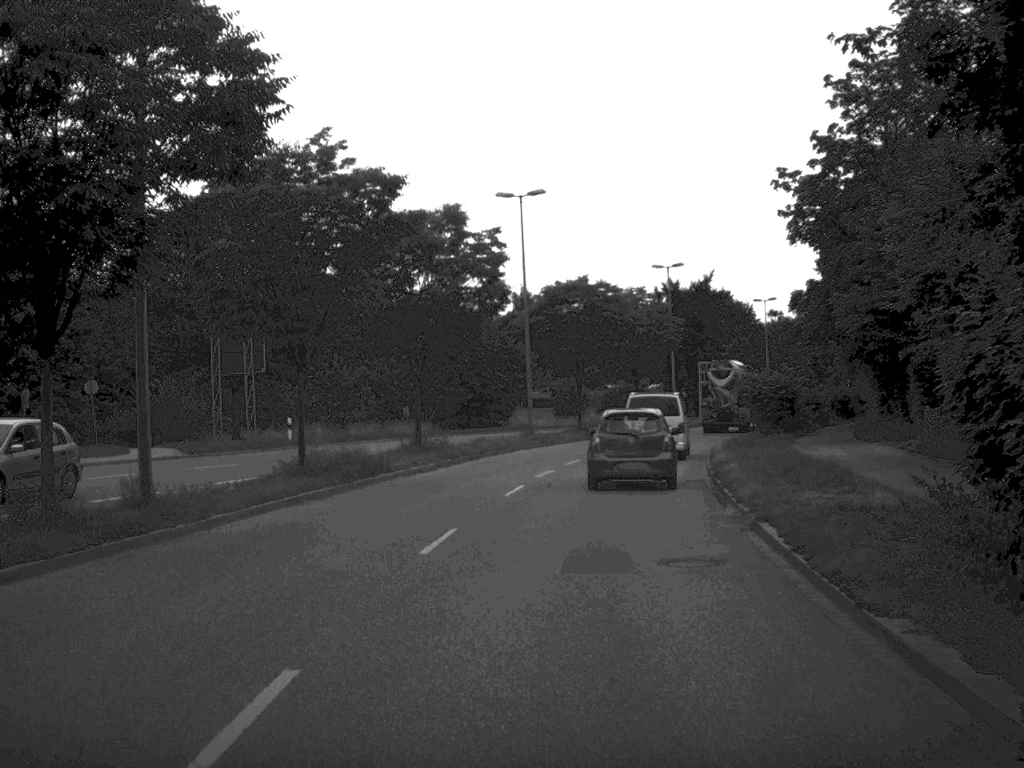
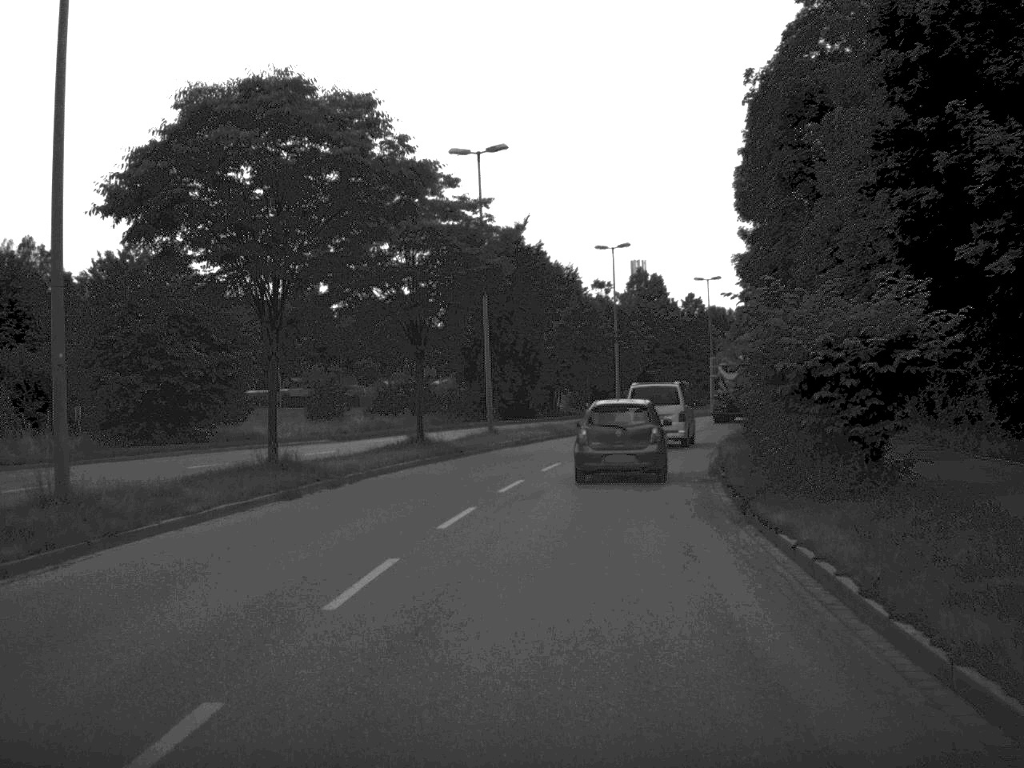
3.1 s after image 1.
(+2.9, +36.5) m; +10°
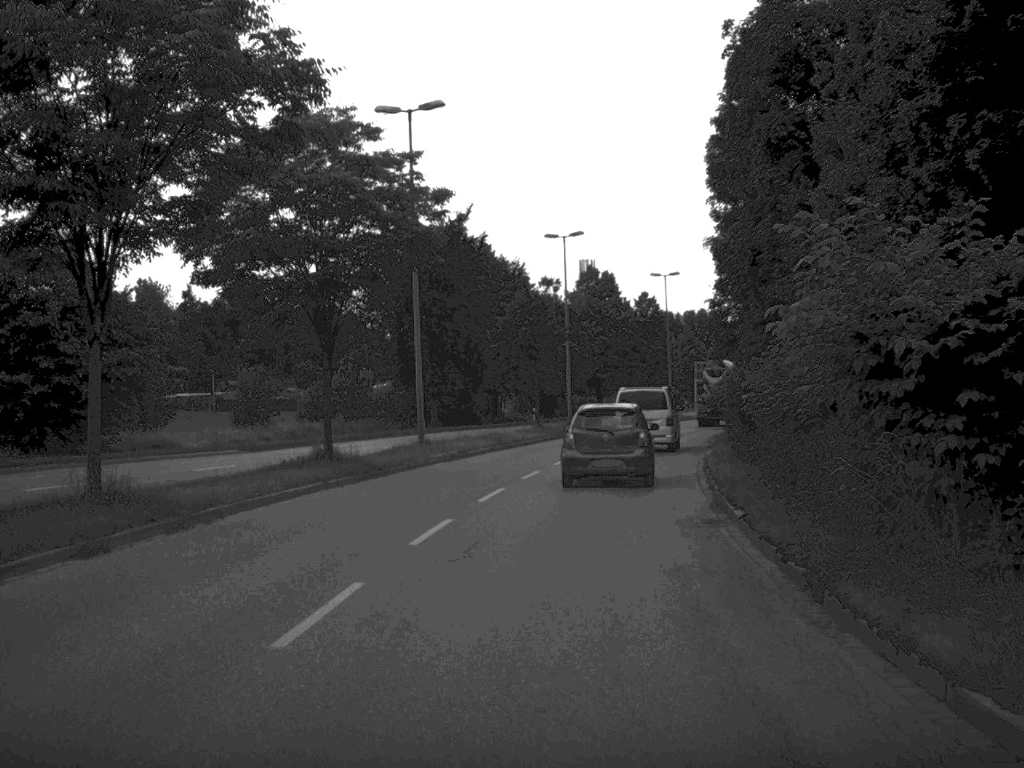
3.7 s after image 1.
(+0.2, +7.1) m; +2°
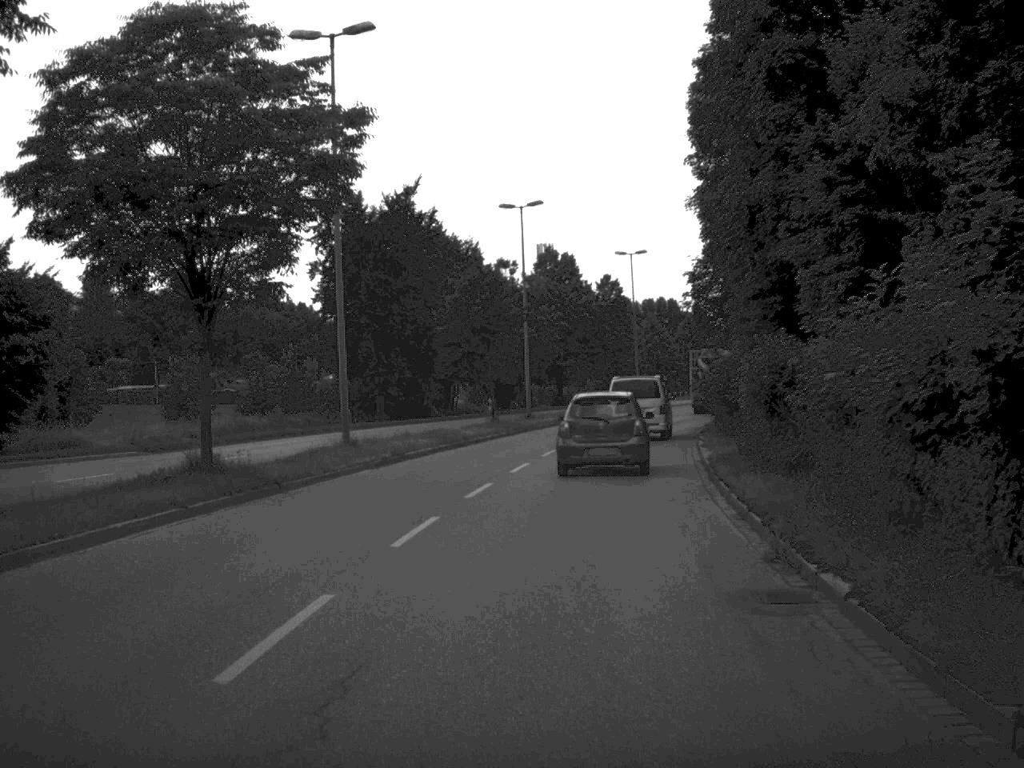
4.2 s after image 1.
(+0.1, +7.1) m; +2°
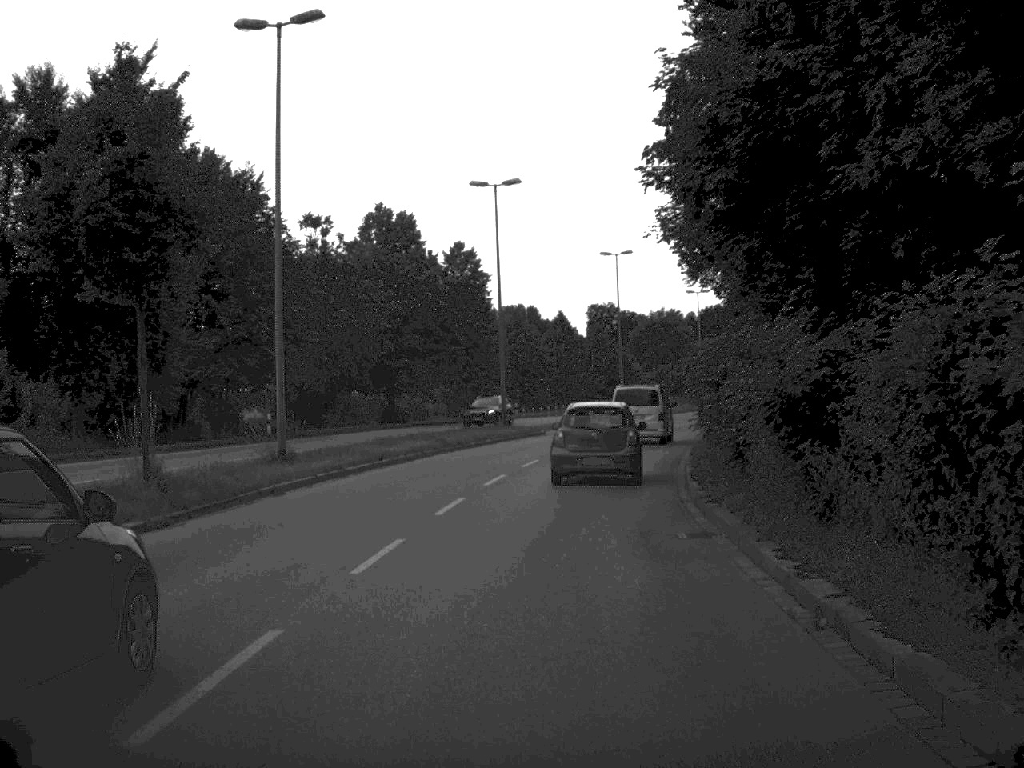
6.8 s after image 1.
(+2.1, +30.6) m; +6°
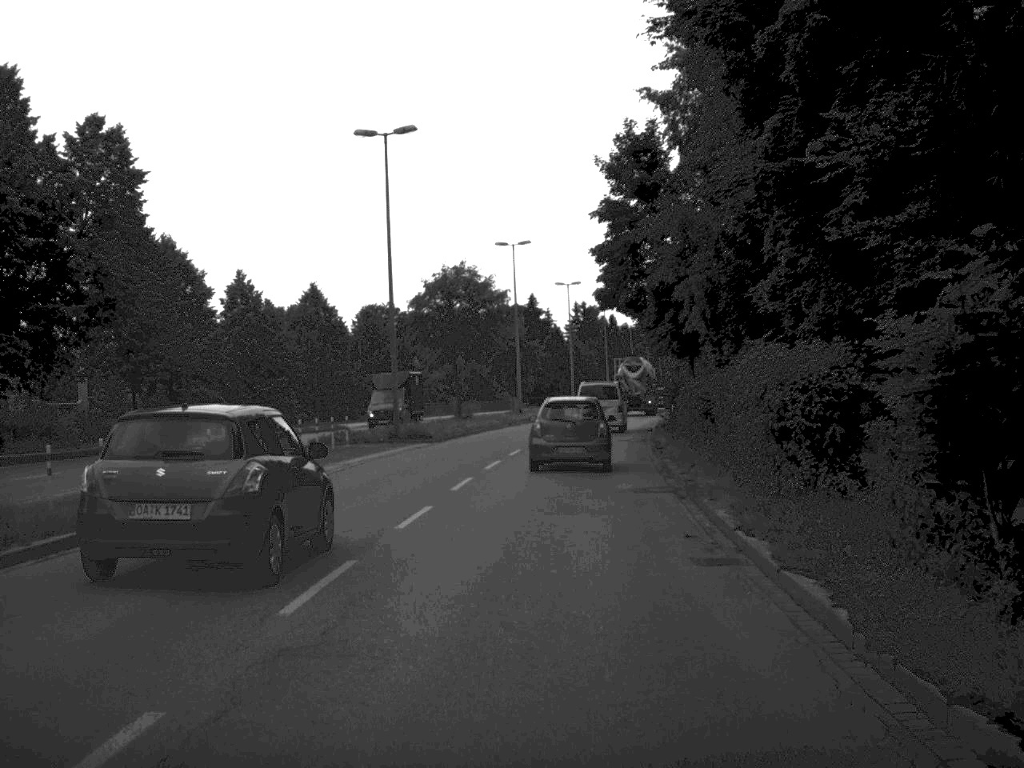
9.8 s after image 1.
(+2.8, +37.6) m; +10°
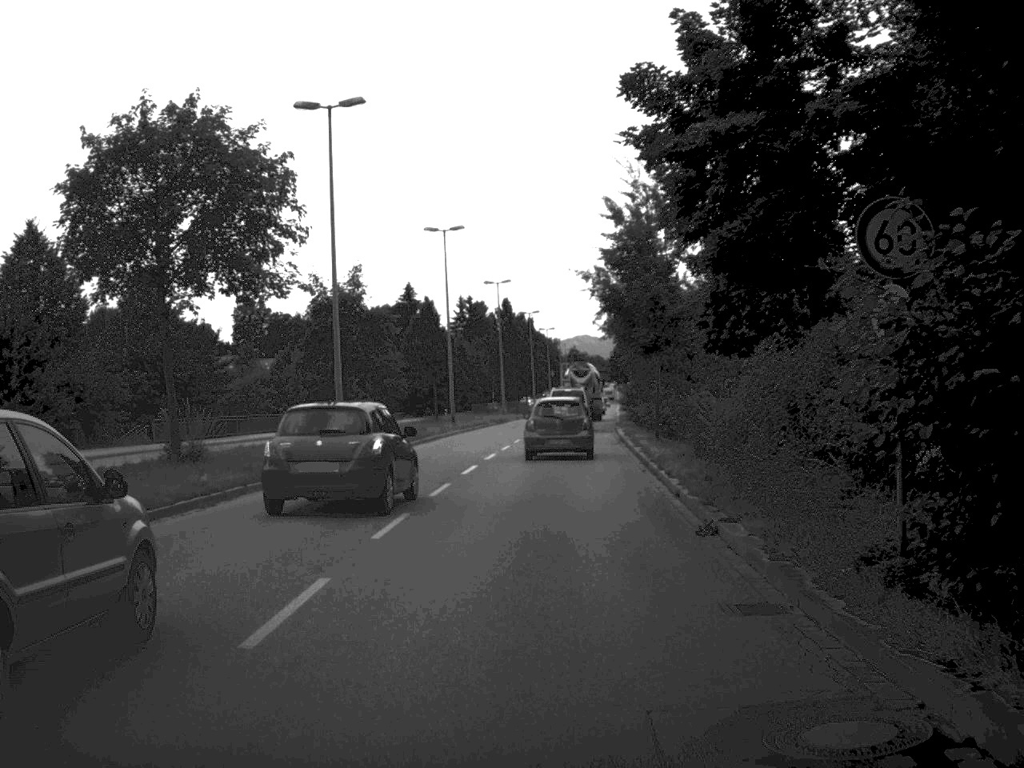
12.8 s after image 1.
(+1.5, +36.5) m; +5°
